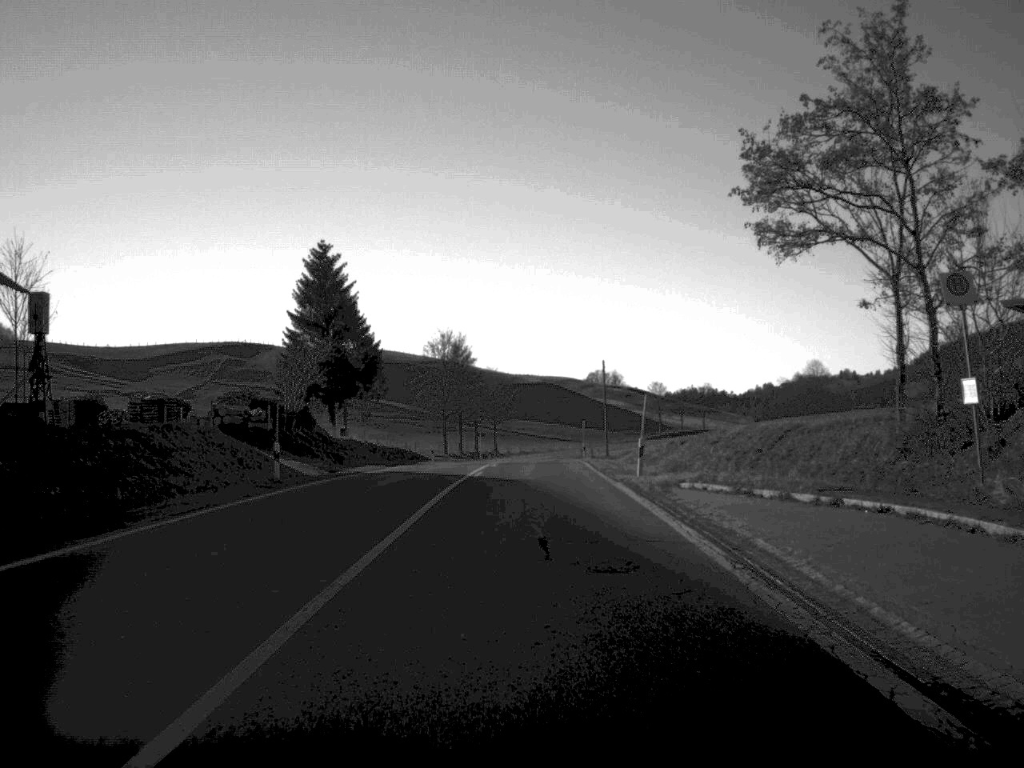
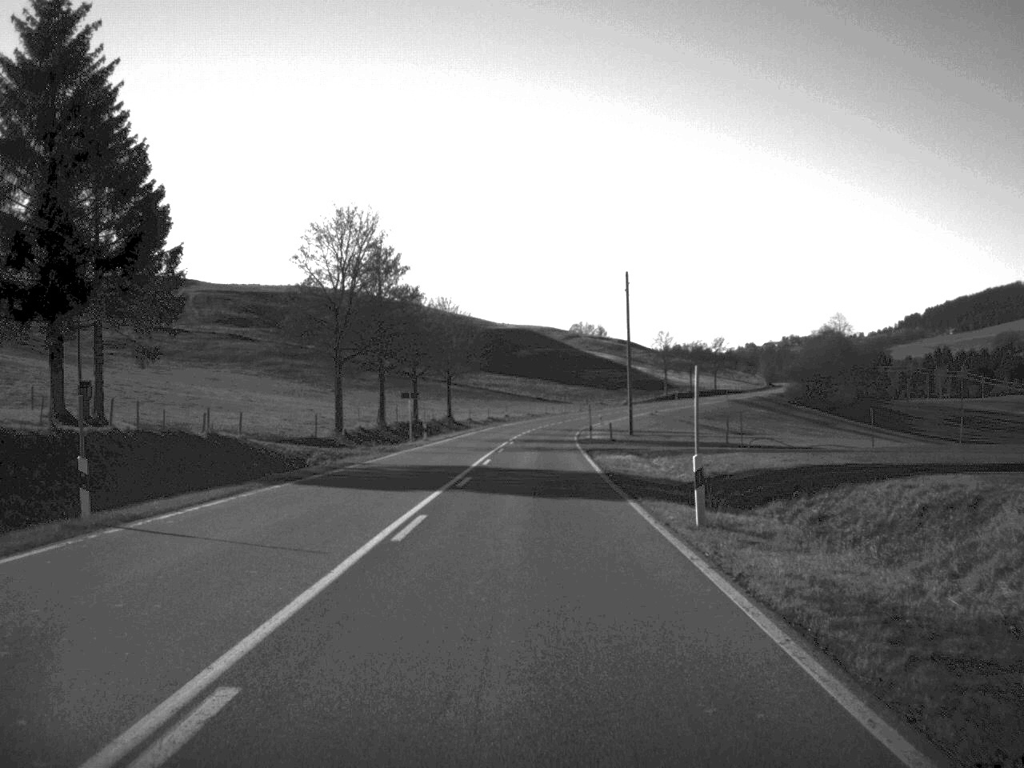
(+0.5, +54.9) m; +1°
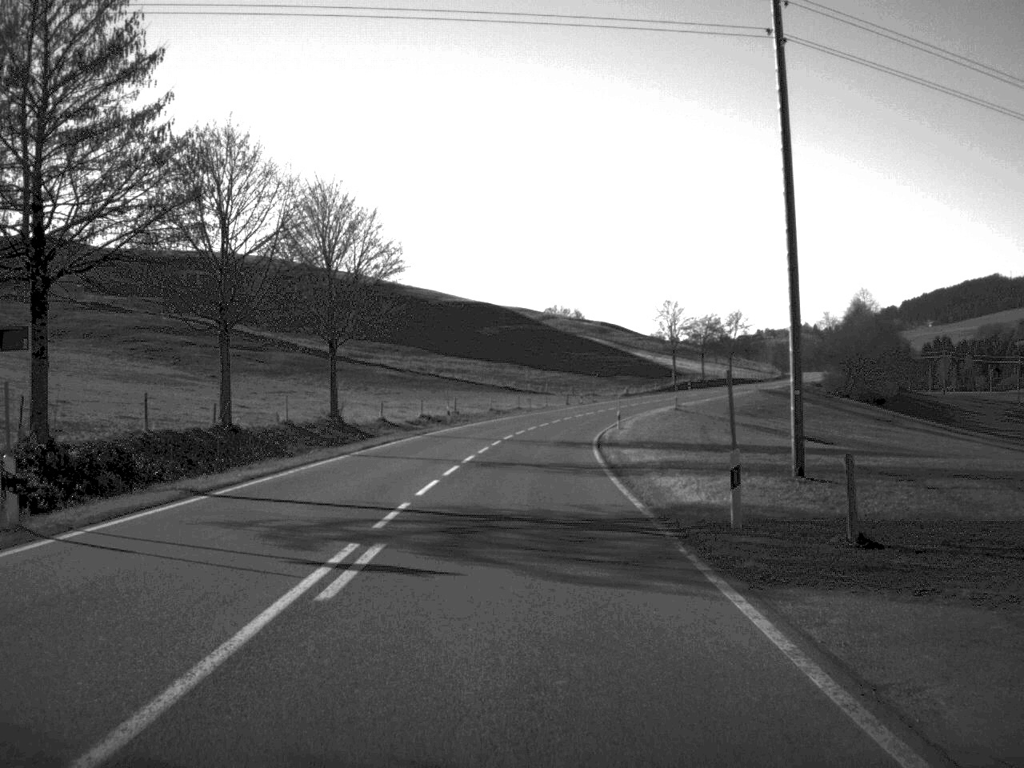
(+0.5, +53.1) m; +1°
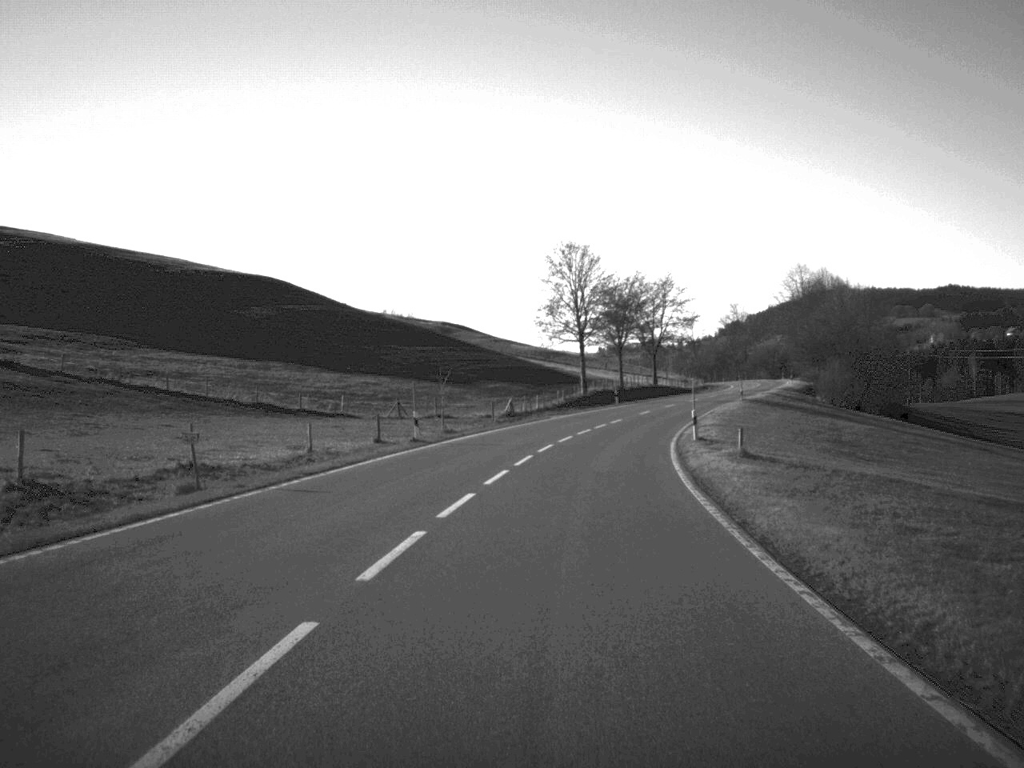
(+3.5, +76.3) m; +7°
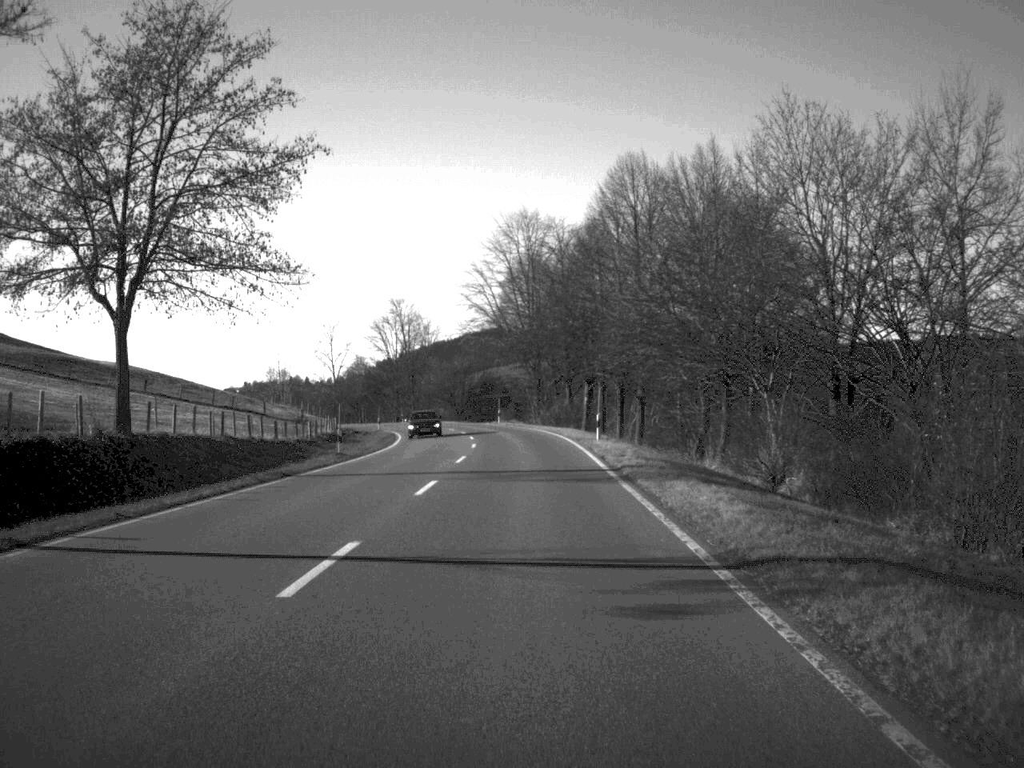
(+14.3, +94.4) m; +15°
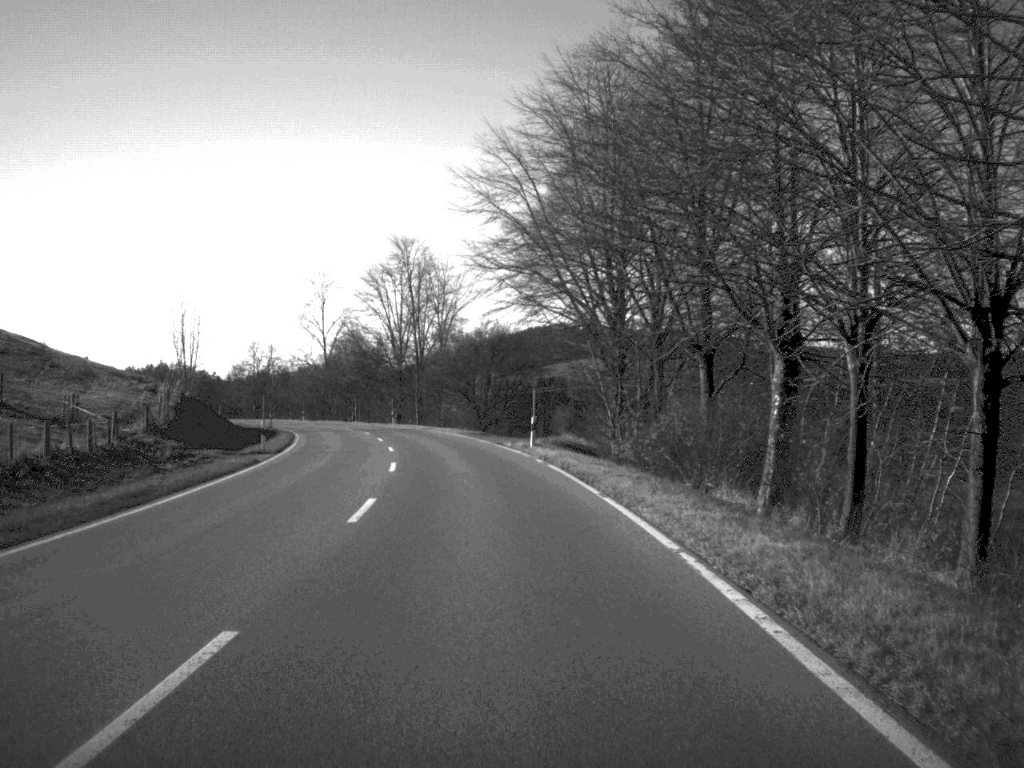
(-0.5, +53.2) m; -3°
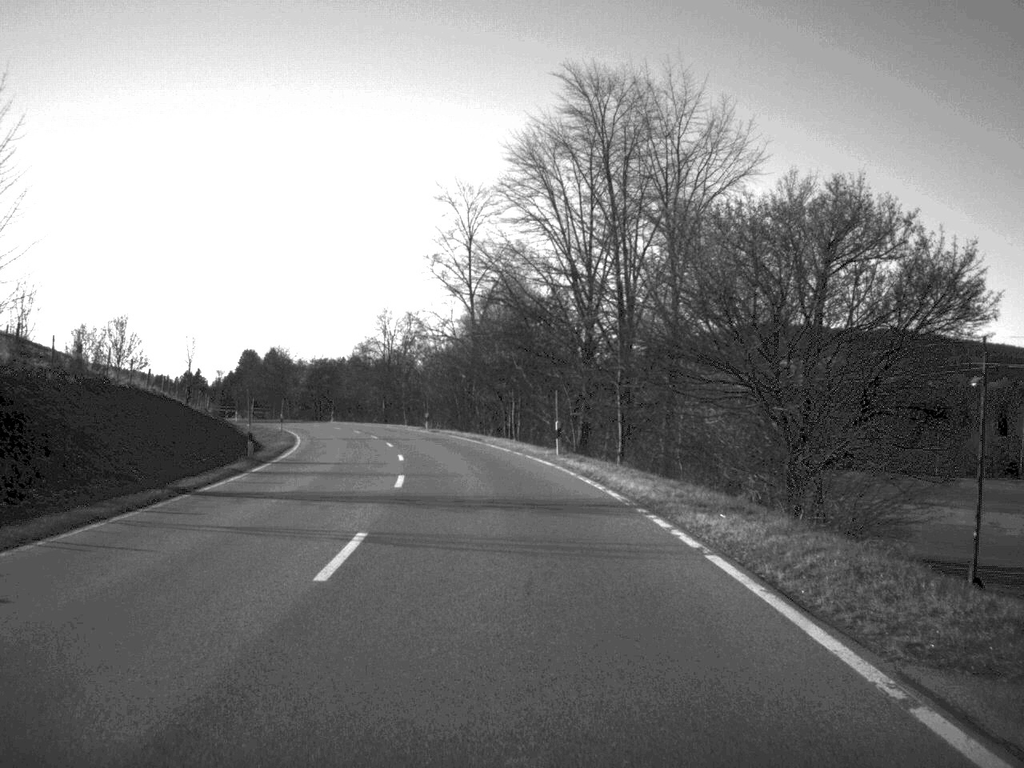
(-4.4, +53.6) m; -9°
